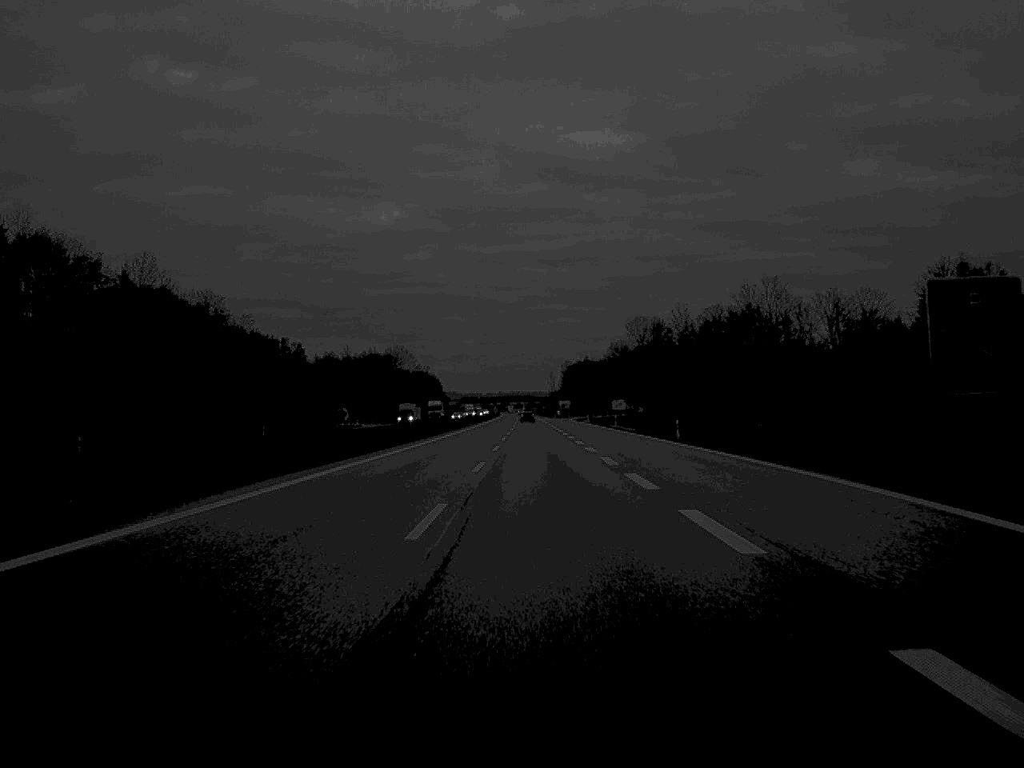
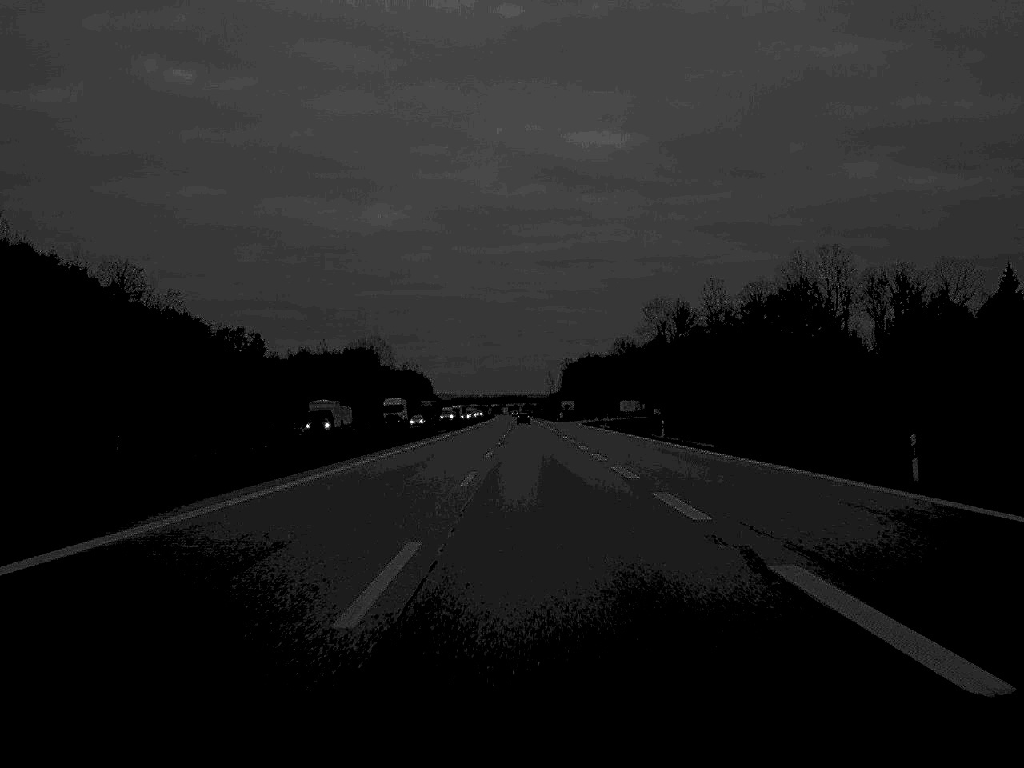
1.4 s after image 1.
(0.0, +42.6) m; 0°
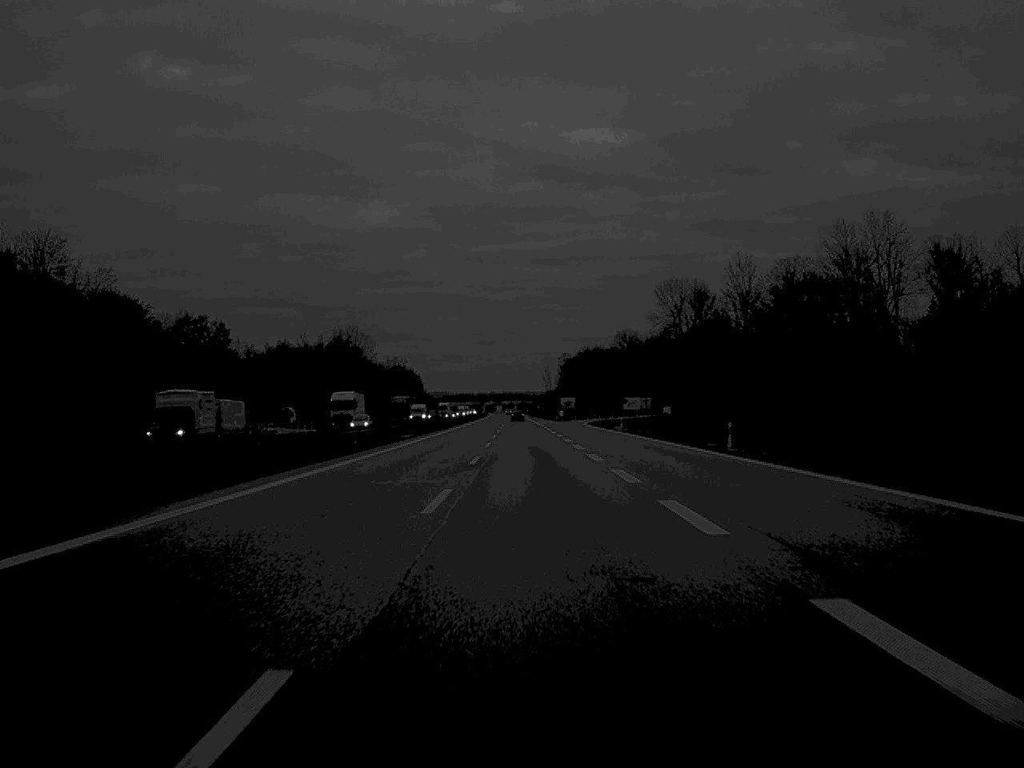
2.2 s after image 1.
(0.0, +25.8) m; 0°
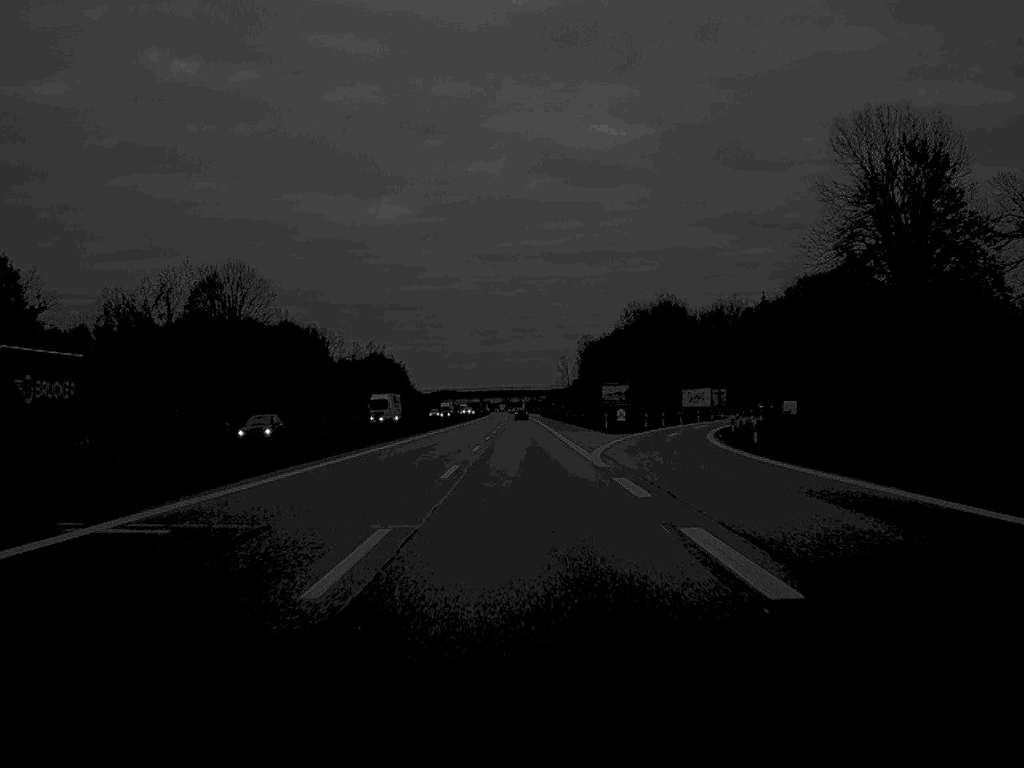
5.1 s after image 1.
(-0.4, +99.1) m; 0°
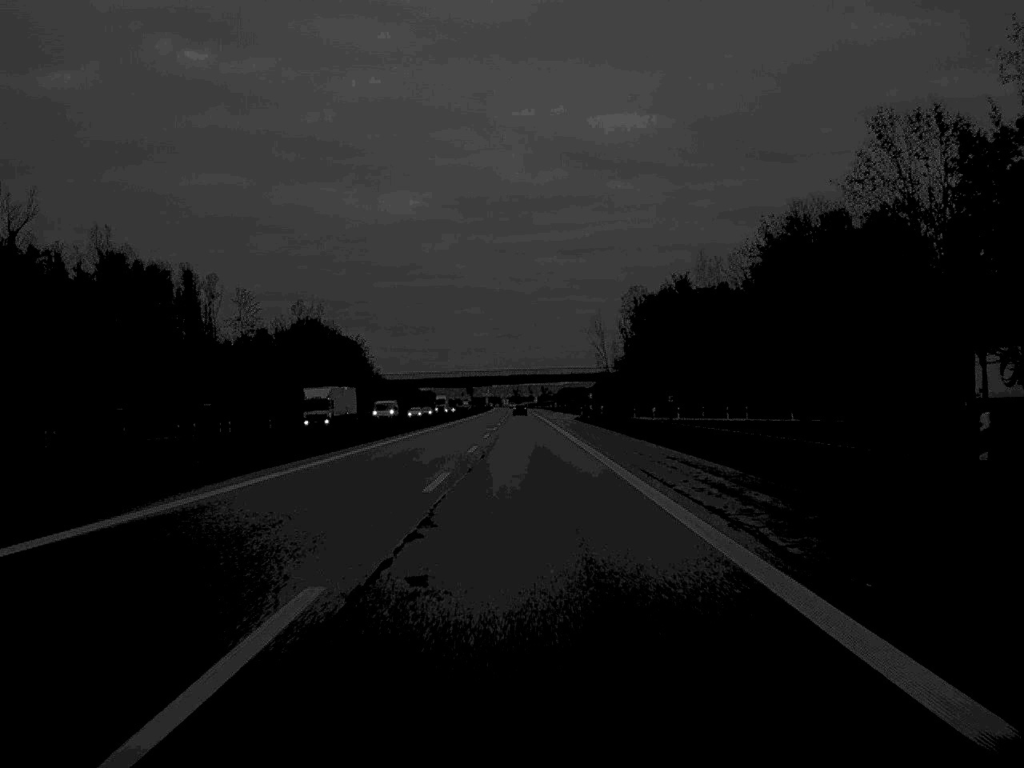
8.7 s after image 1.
(-0.7, +131.1) m; -1°
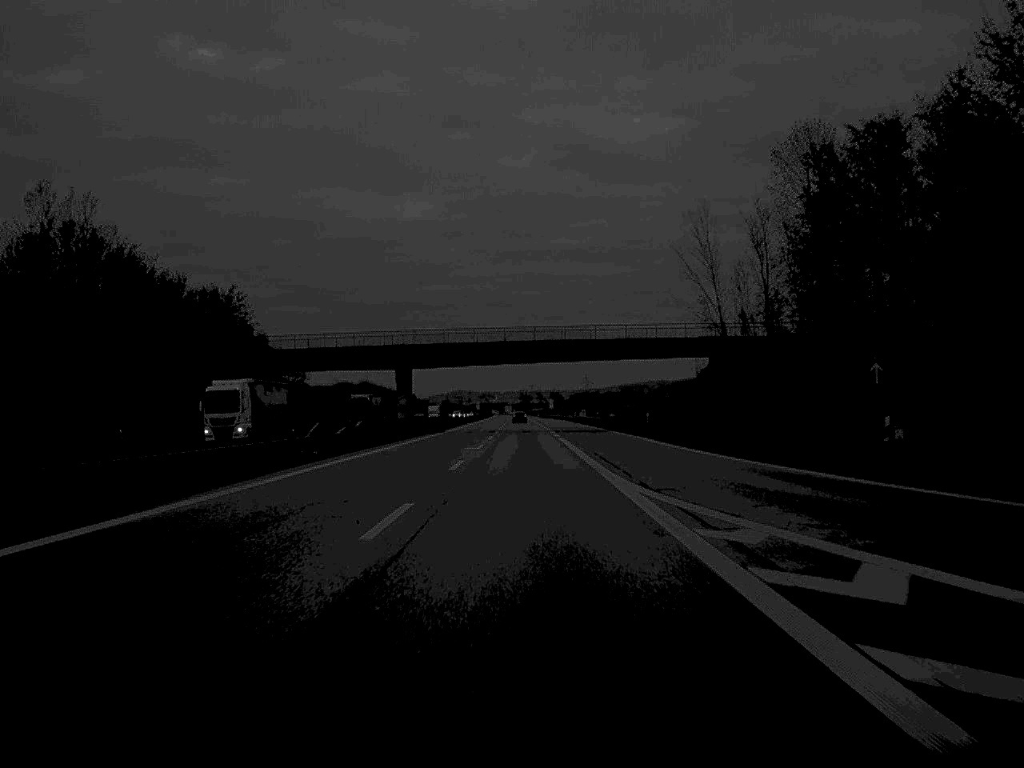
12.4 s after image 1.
(-0.4, +133.1) m; 0°
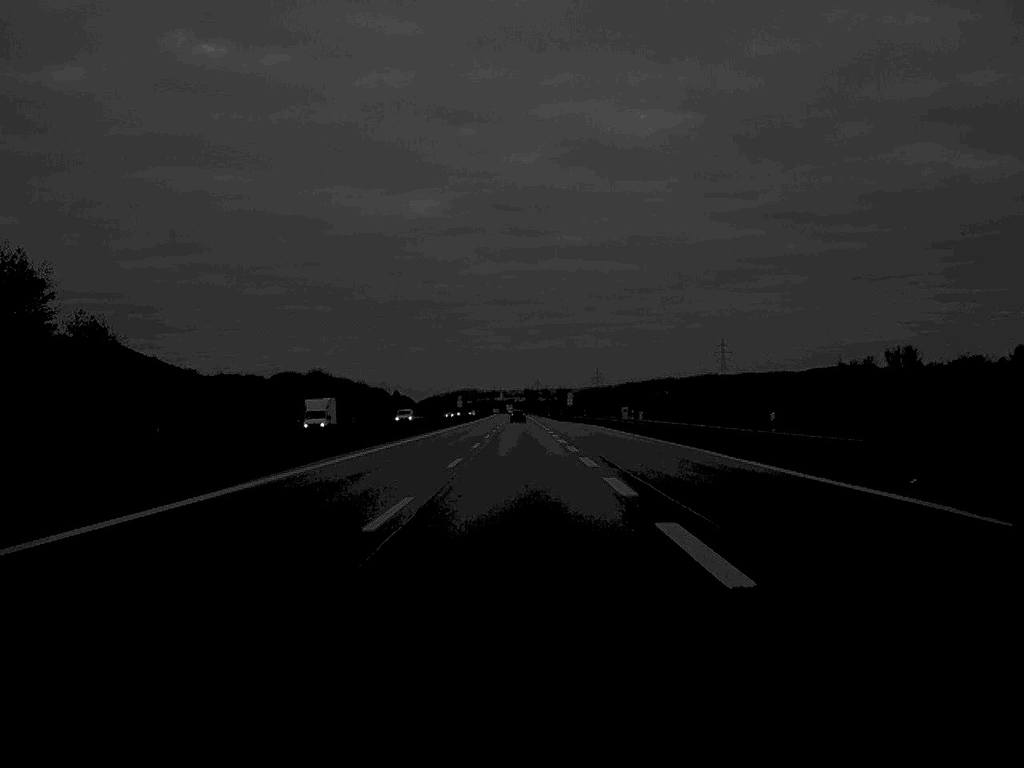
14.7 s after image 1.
(-0.1, +88.3) m; 0°
